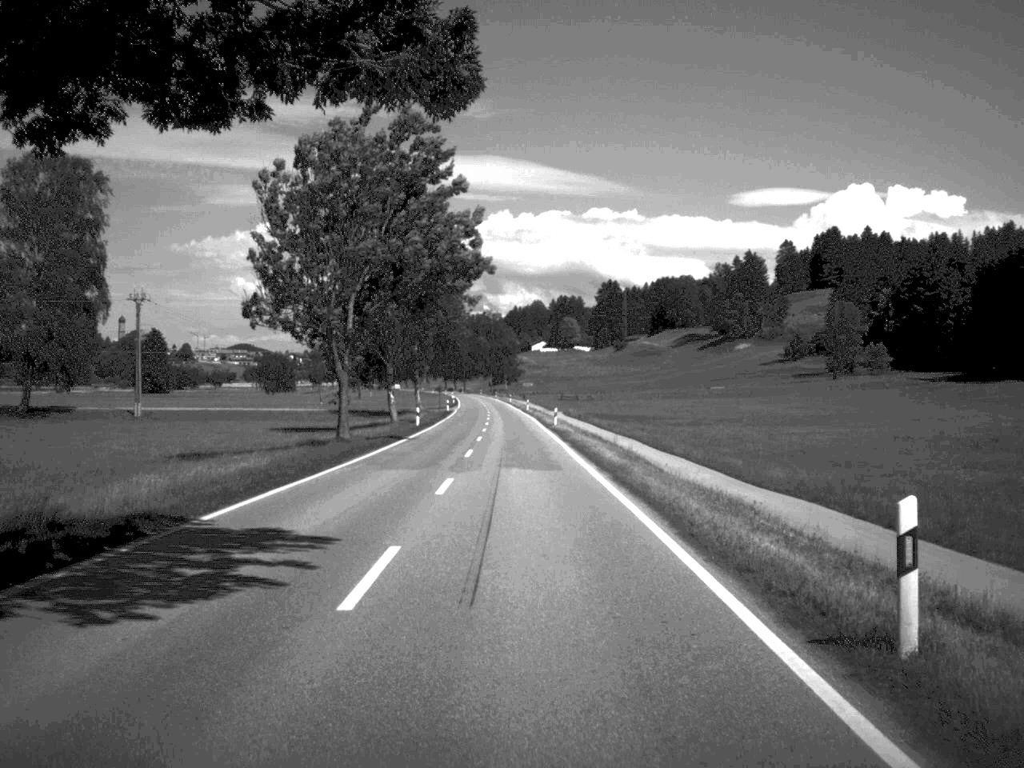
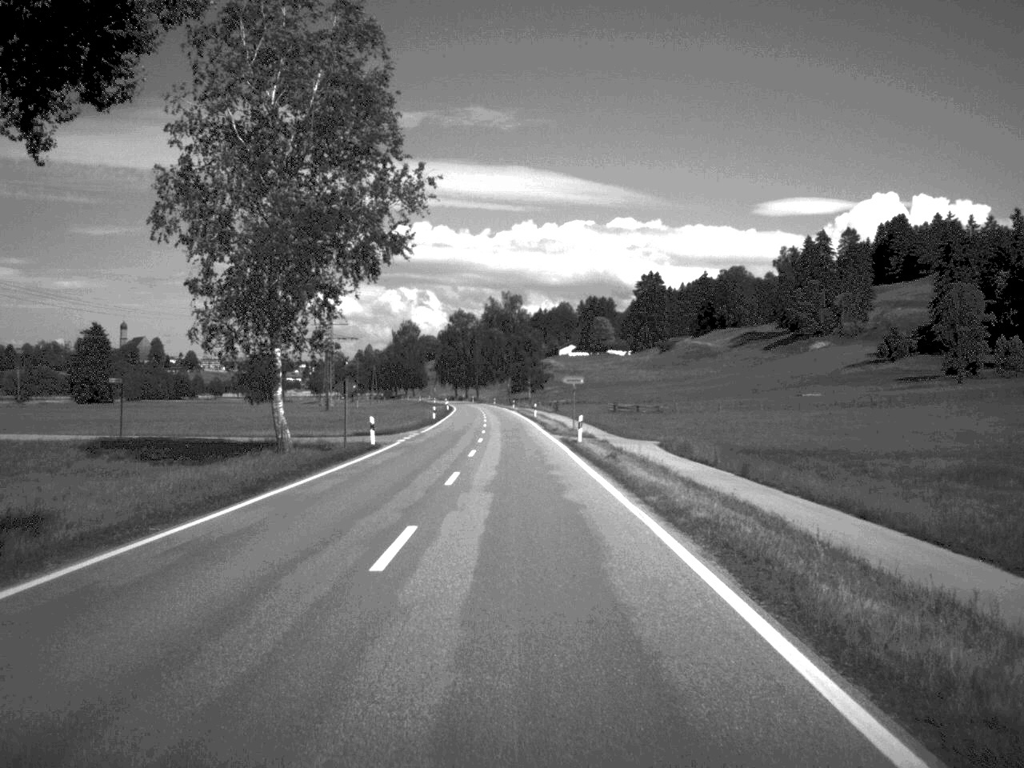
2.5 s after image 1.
(-0.9, +70.9) m; -1°
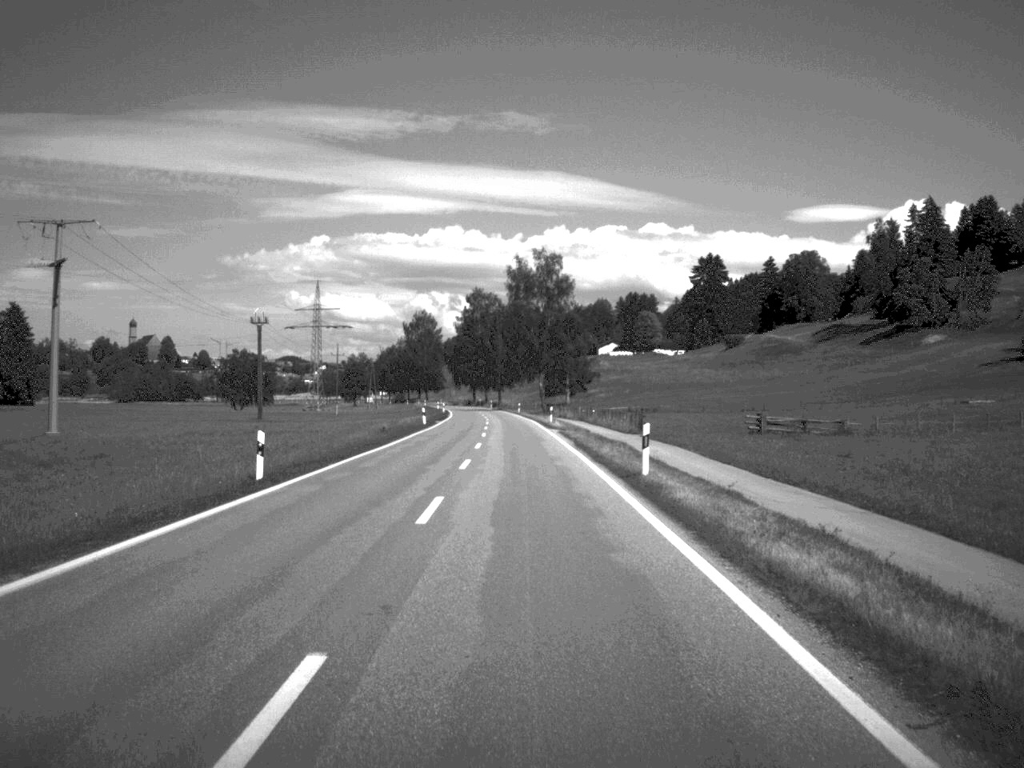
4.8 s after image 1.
(-1.0, +67.1) m; -2°
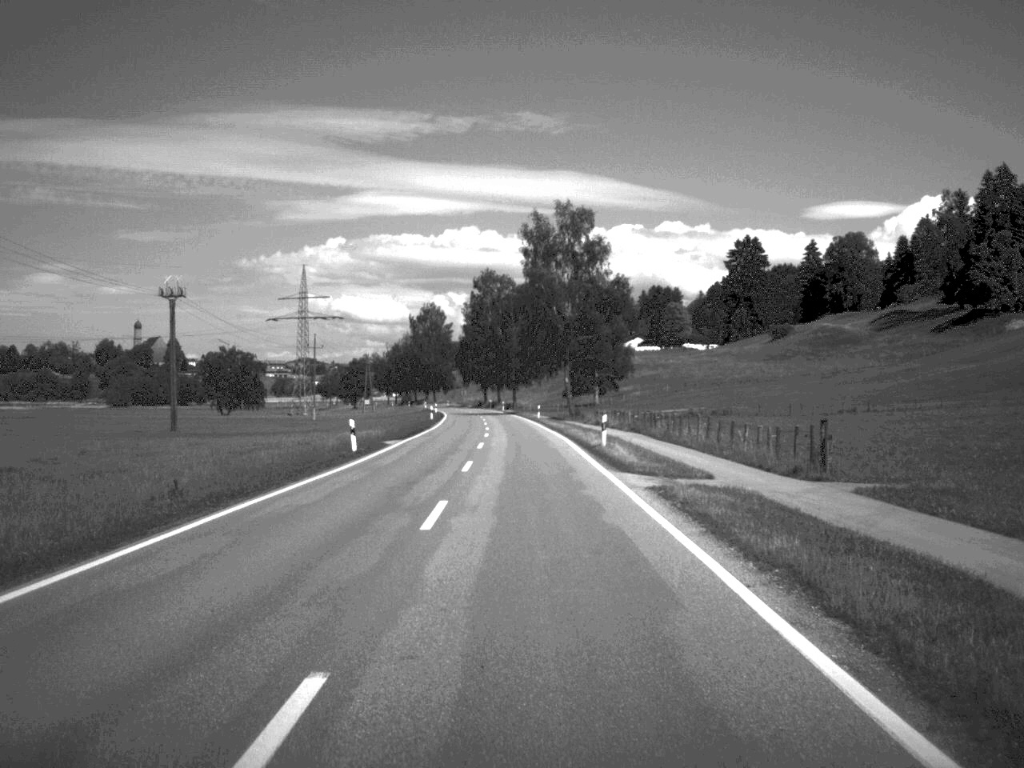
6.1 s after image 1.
(-0.3, +36.0) m; -1°
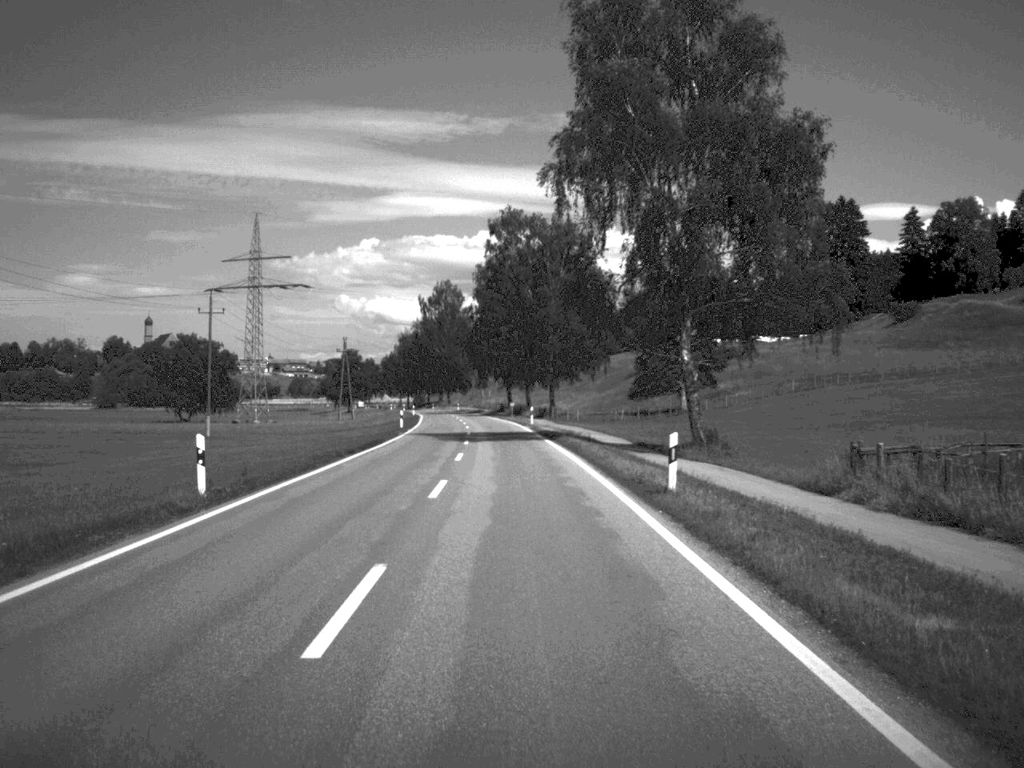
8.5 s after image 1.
(-0.9, +66.5) m; -2°
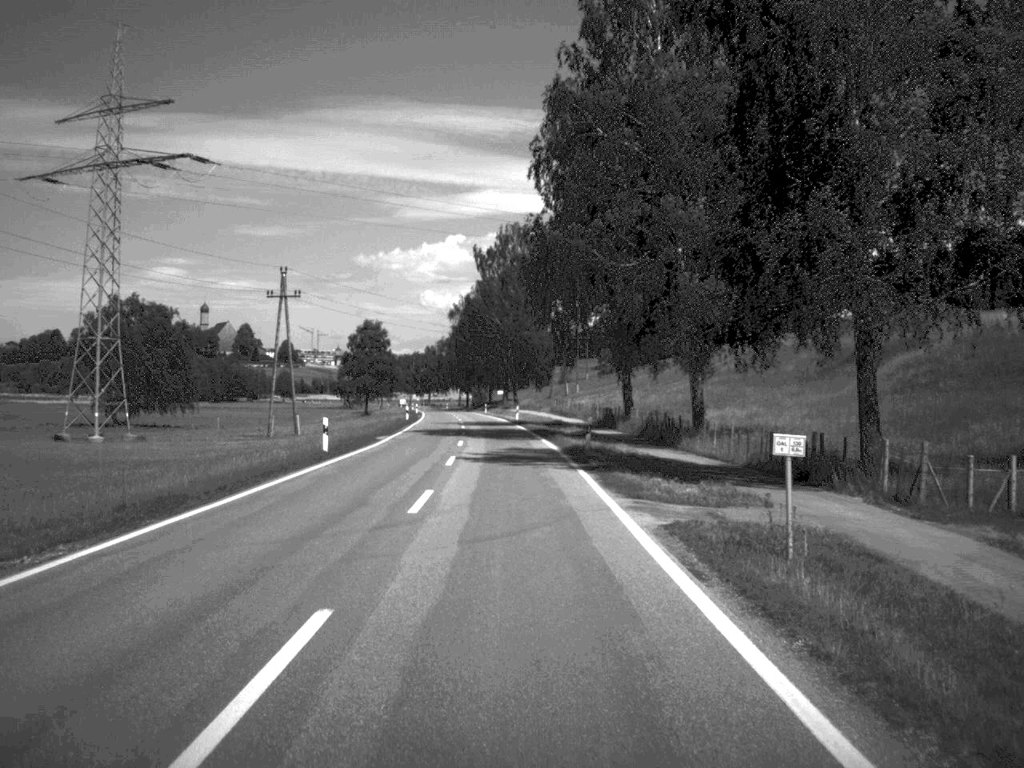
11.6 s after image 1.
(-2.9, +85.4) m; -4°
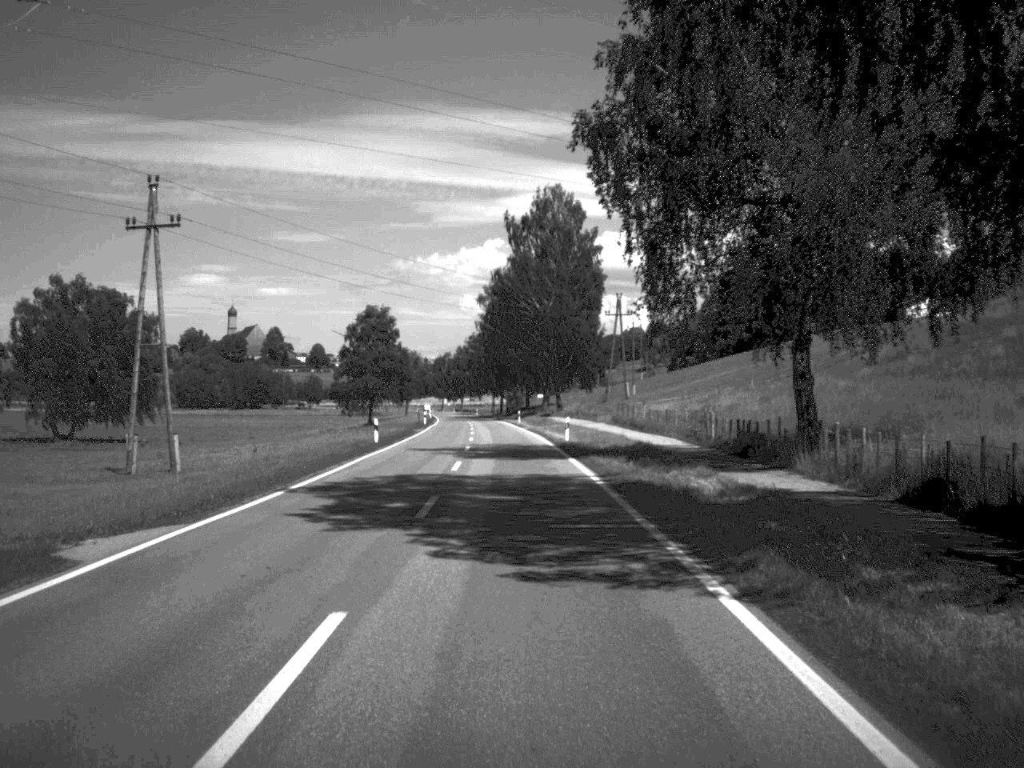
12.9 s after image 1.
(-0.6, +35.5) m; -2°
